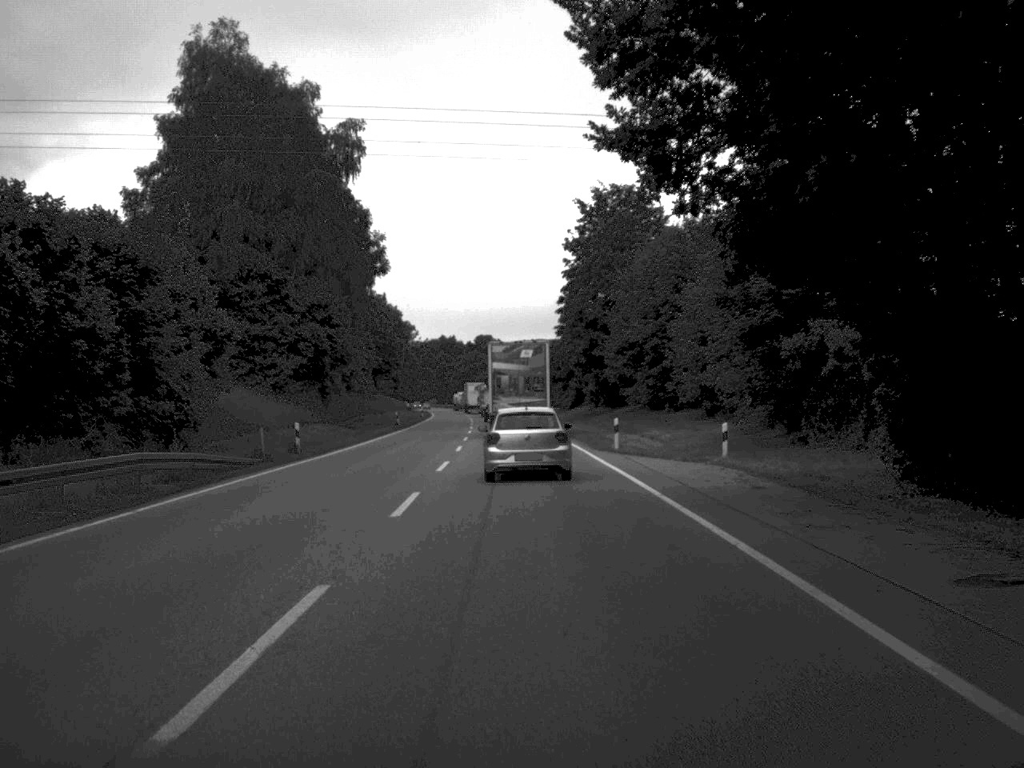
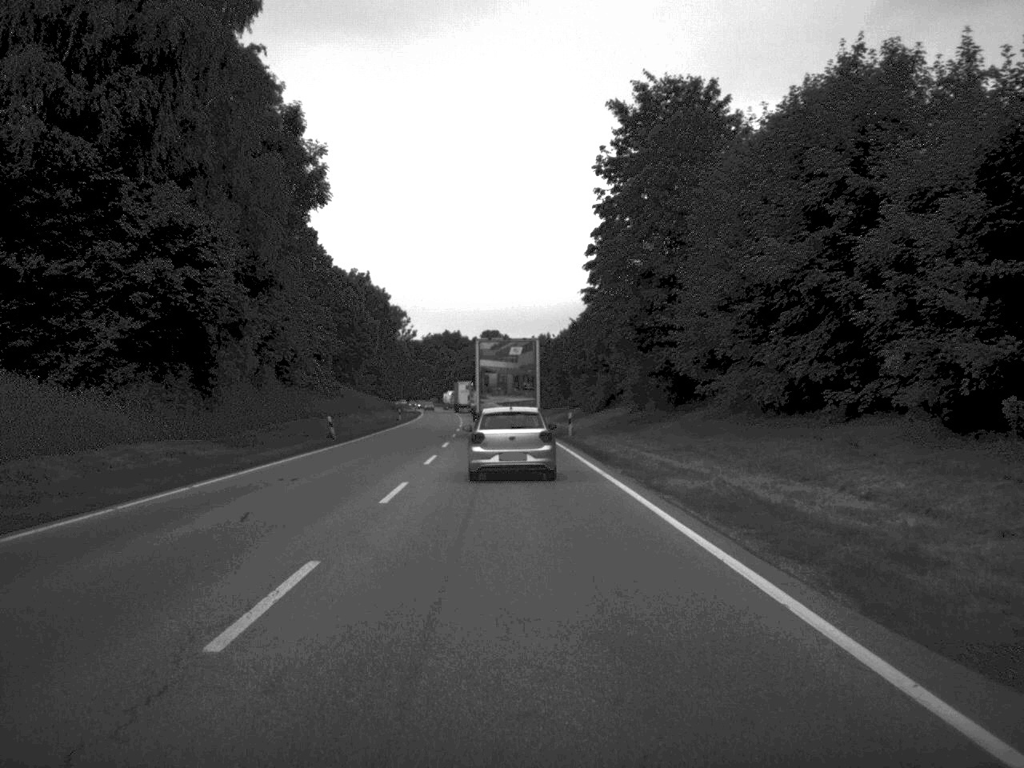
(-0.2, +32.8) m; -1°
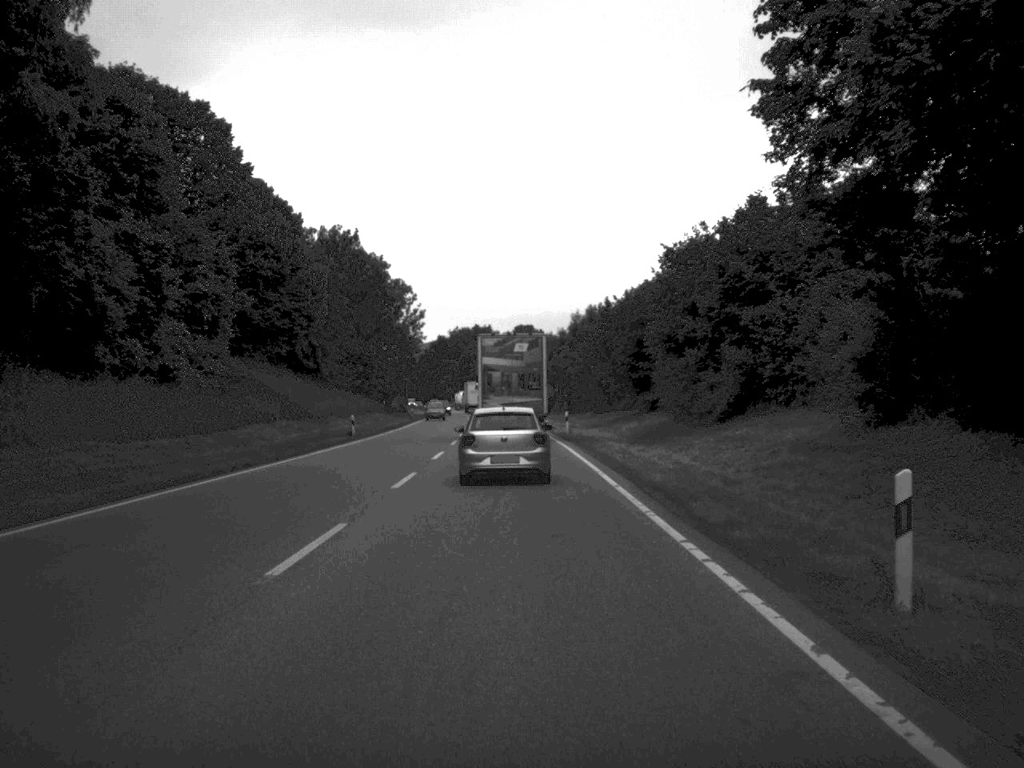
(-0.6, +44.1) m; -2°
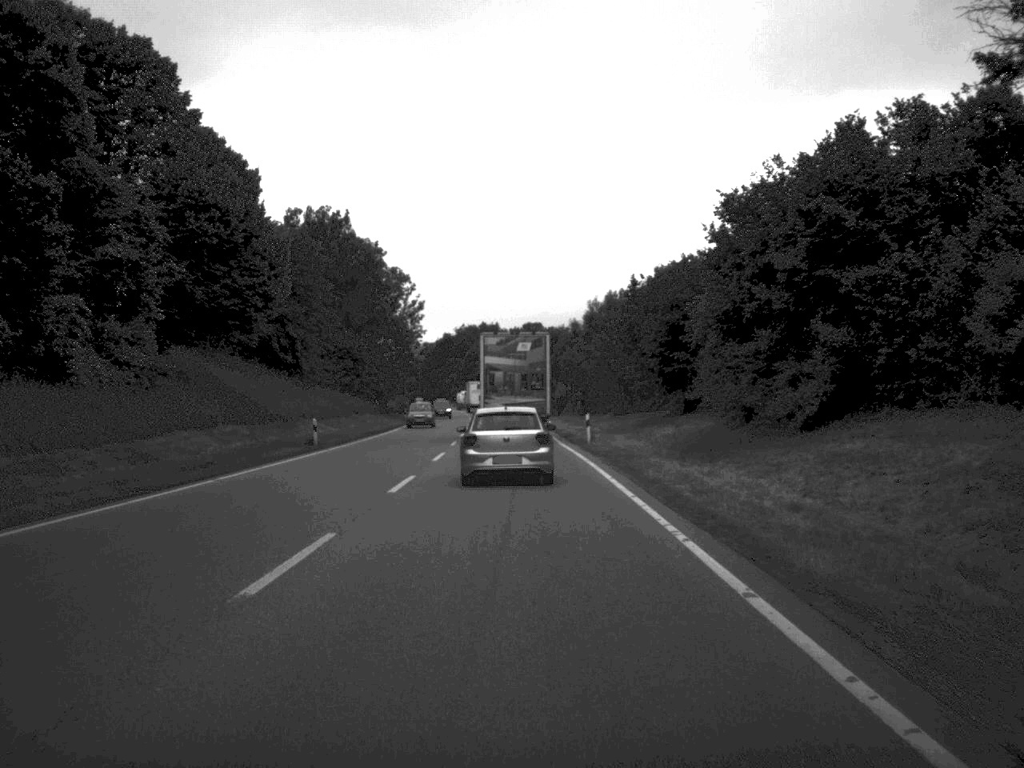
(0.0, +12.8) m; 0°
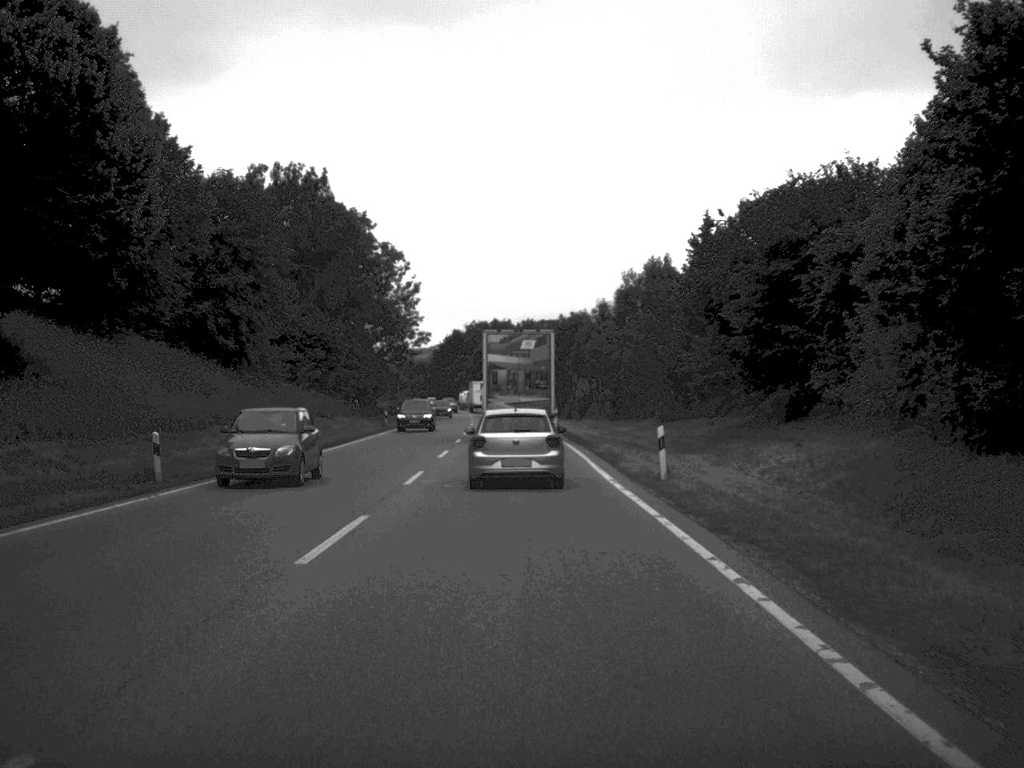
(-0.1, +21.3) m; -1°
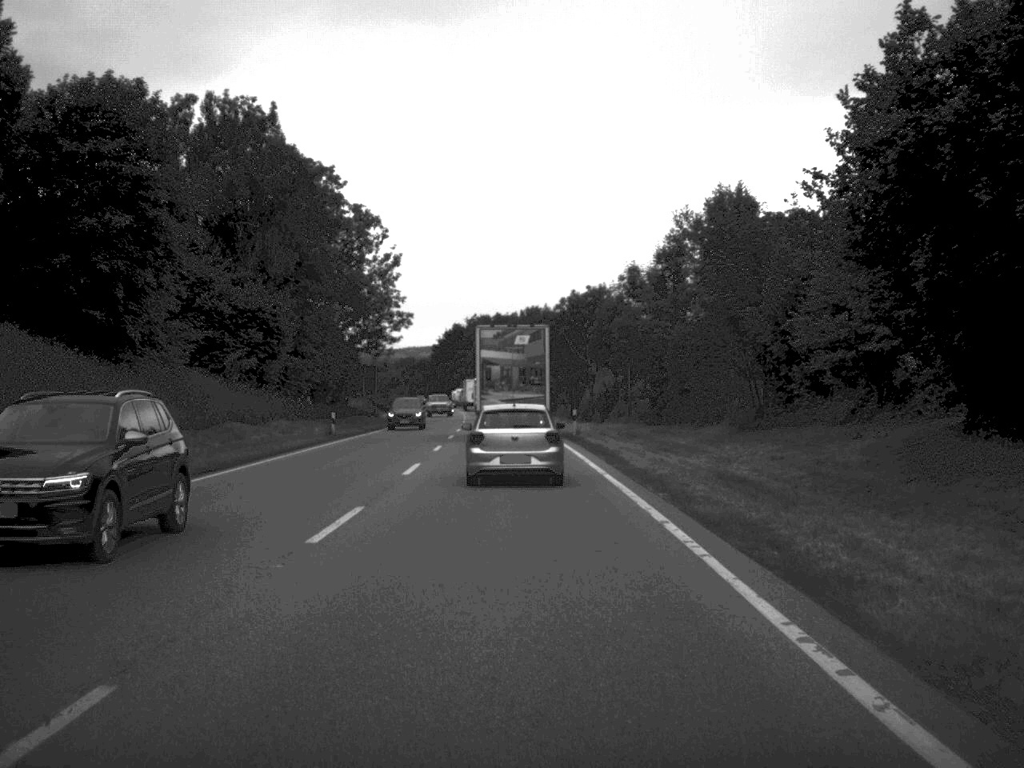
(0.0, +21.7) m; 0°
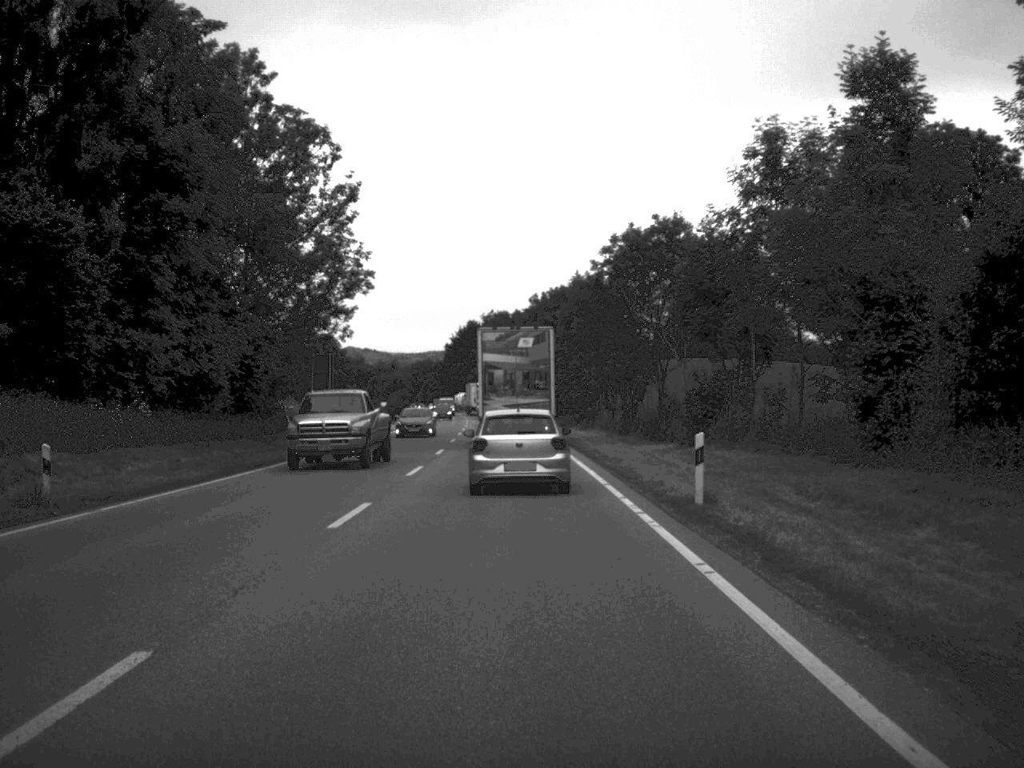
(-0.2, +33.2) m; -1°
